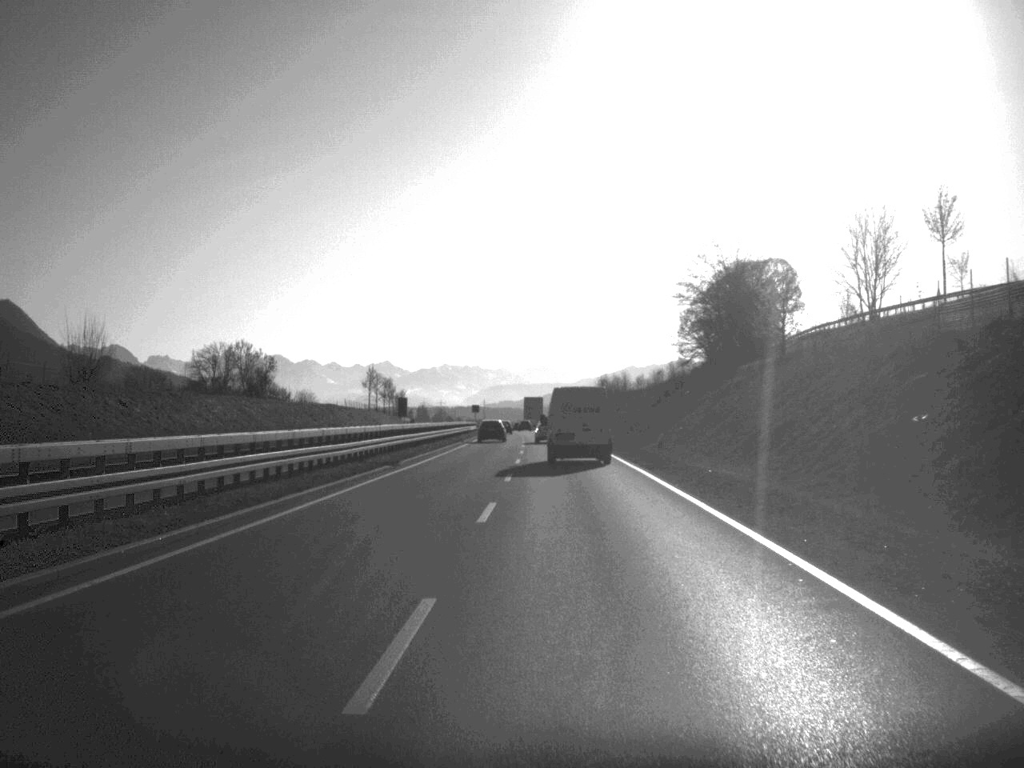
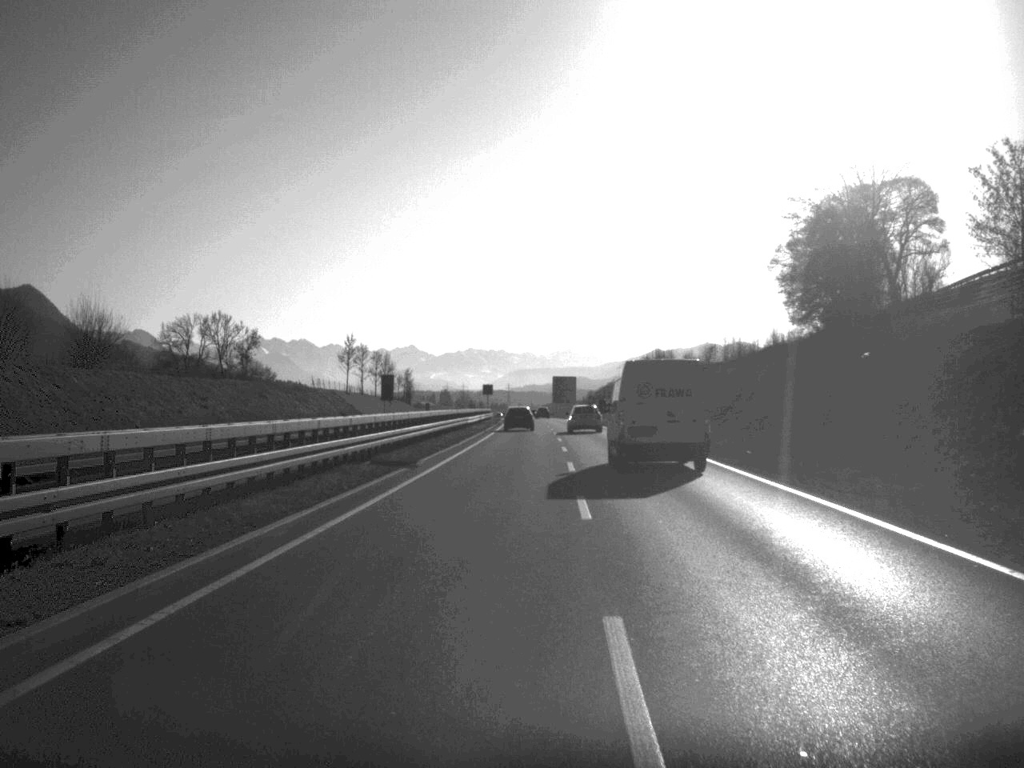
(-0.6, +48.9) m; -1°
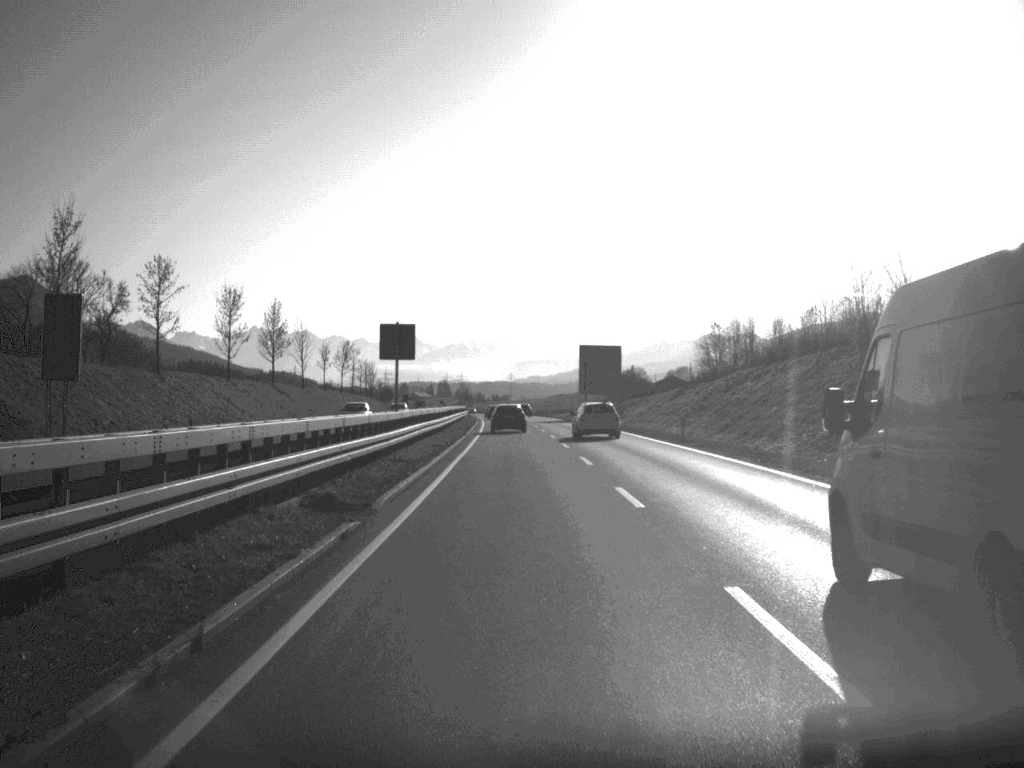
(-0.1, +92.8) m; 0°
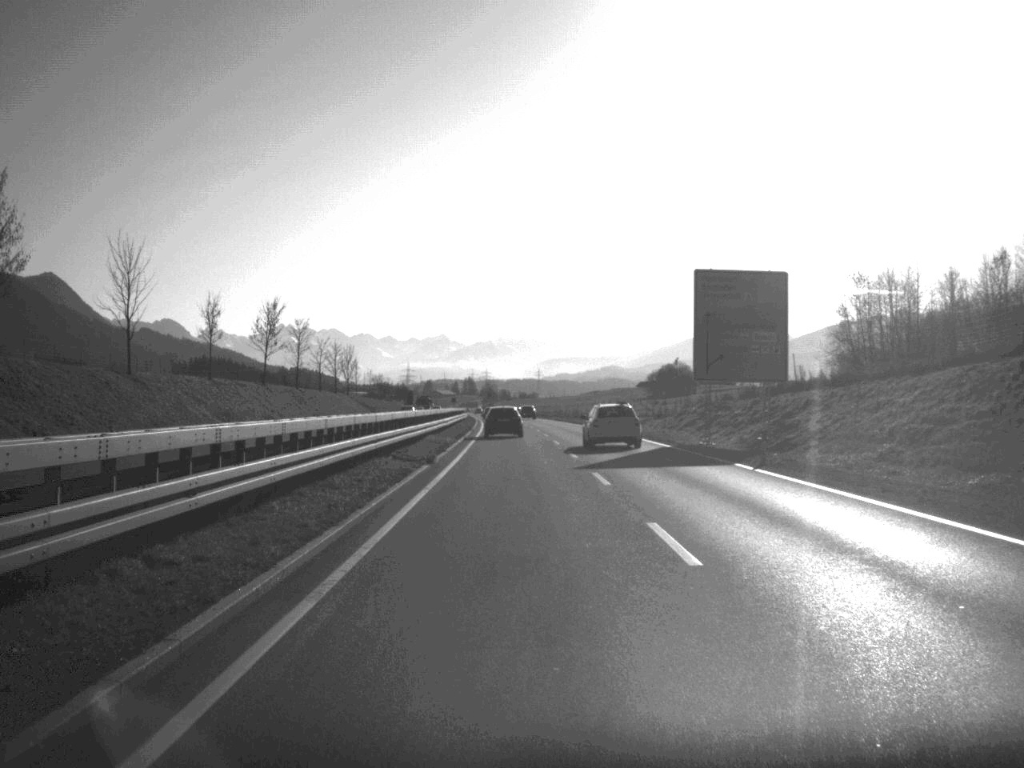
(-0.7, +64.8) m; -1°
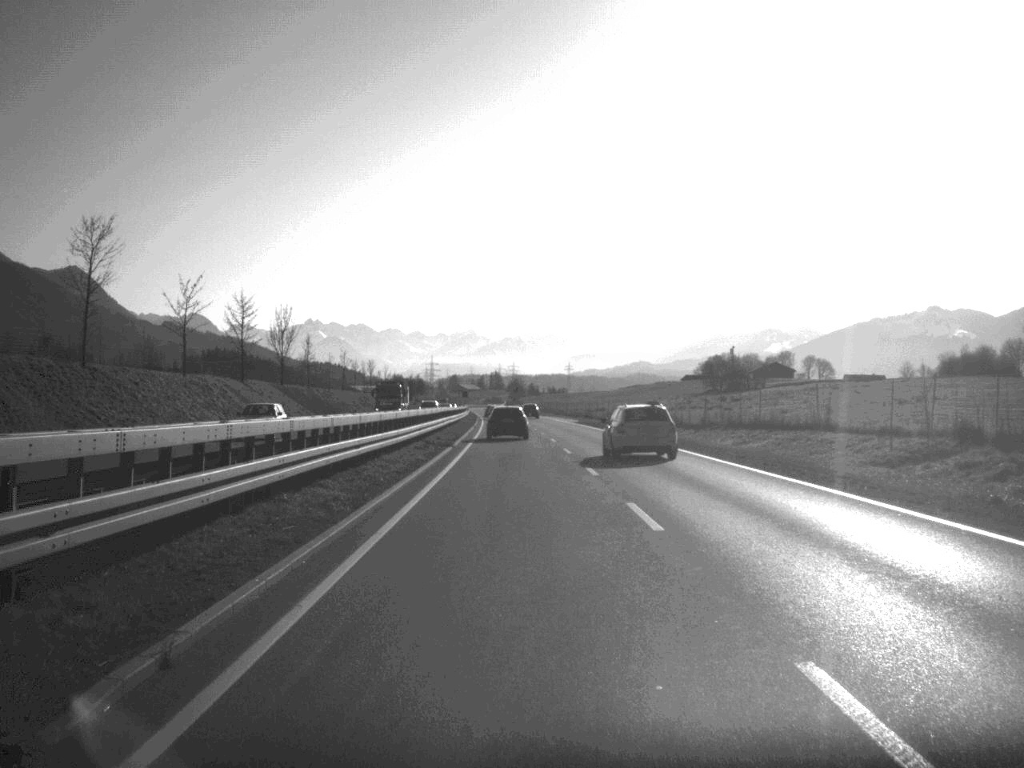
(-0.8, +67.3) m; -1°
